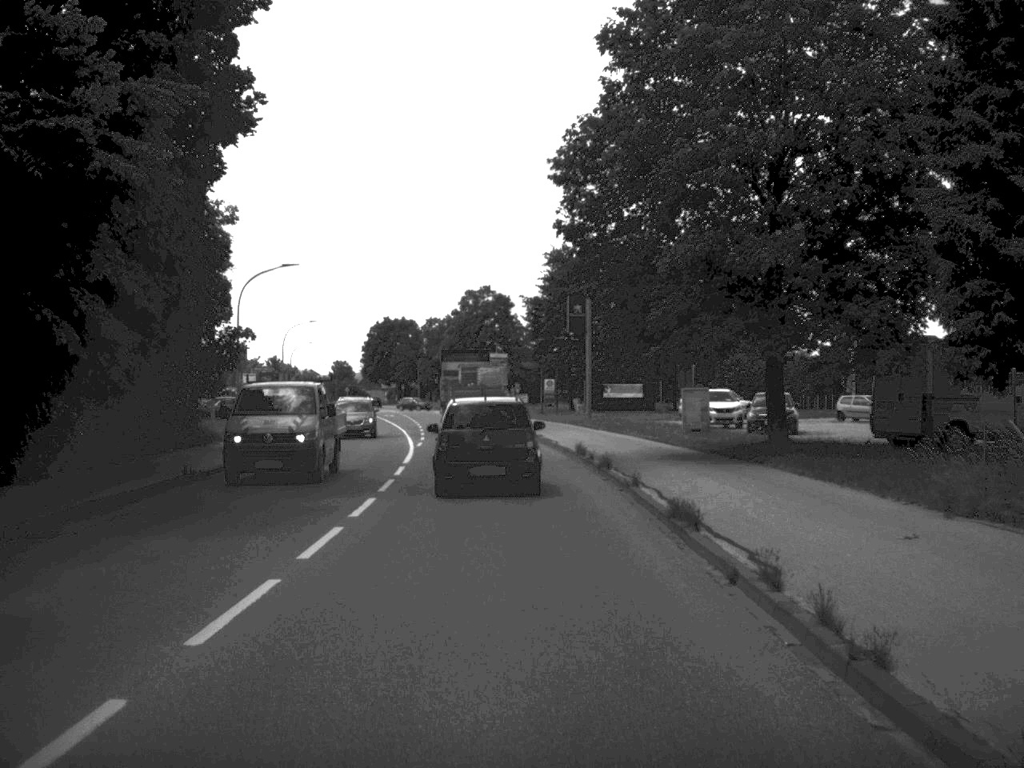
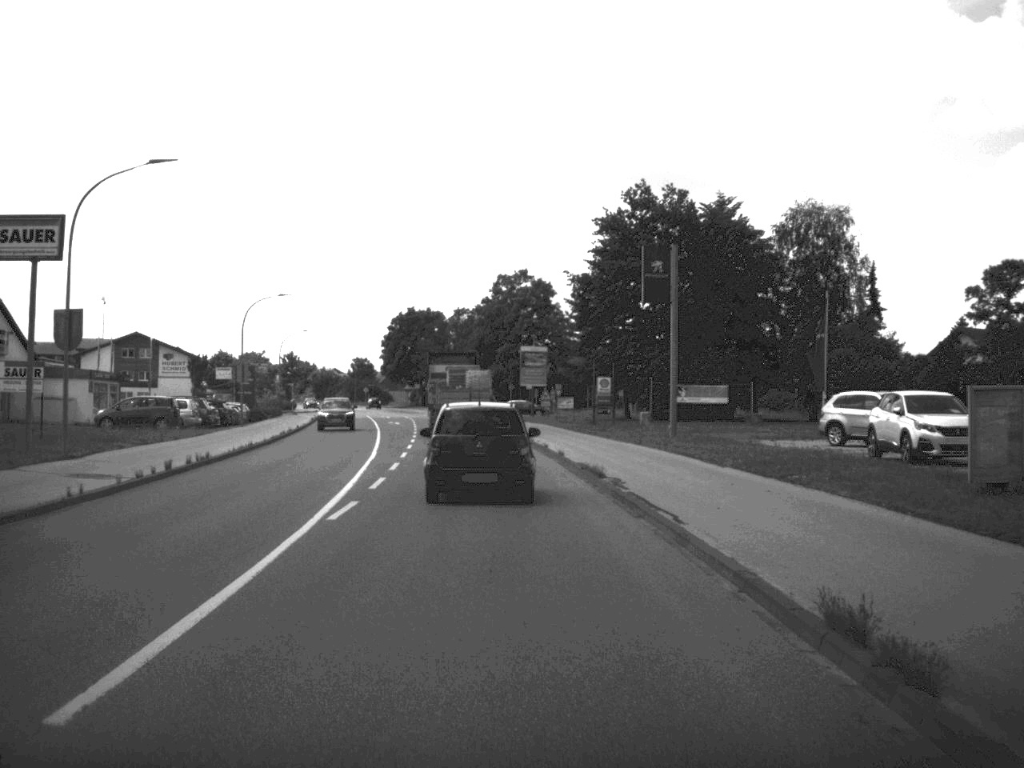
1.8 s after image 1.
(-0.4, +24.2) m; -2°
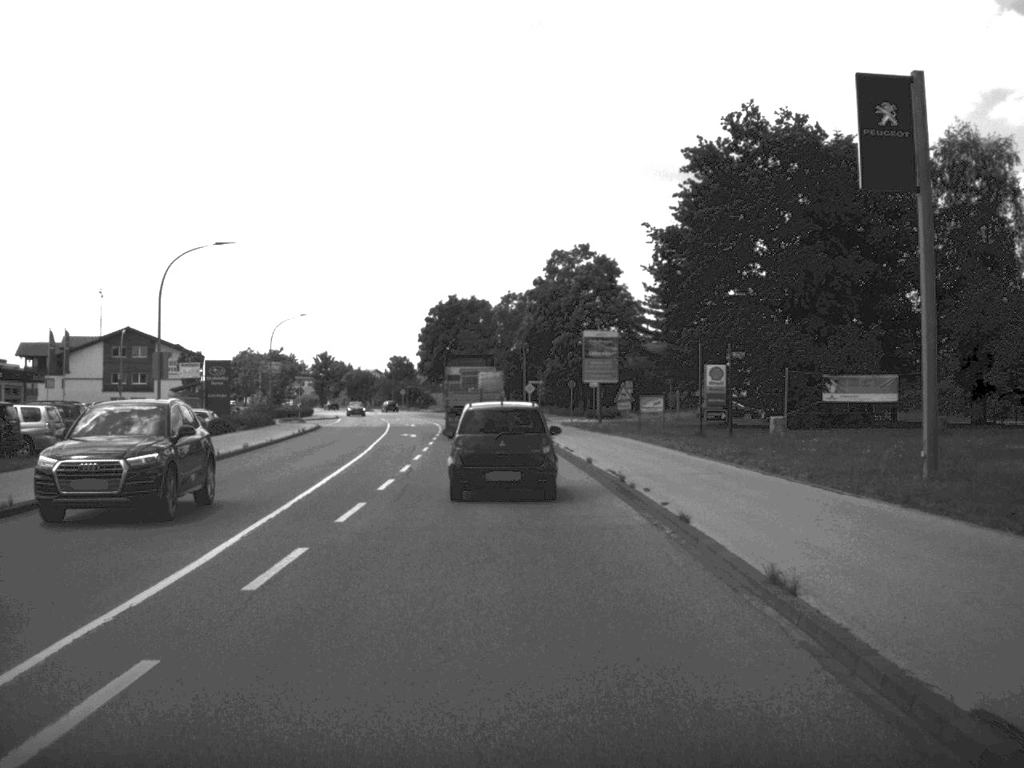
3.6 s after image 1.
(-0.6, +23.8) m; -3°
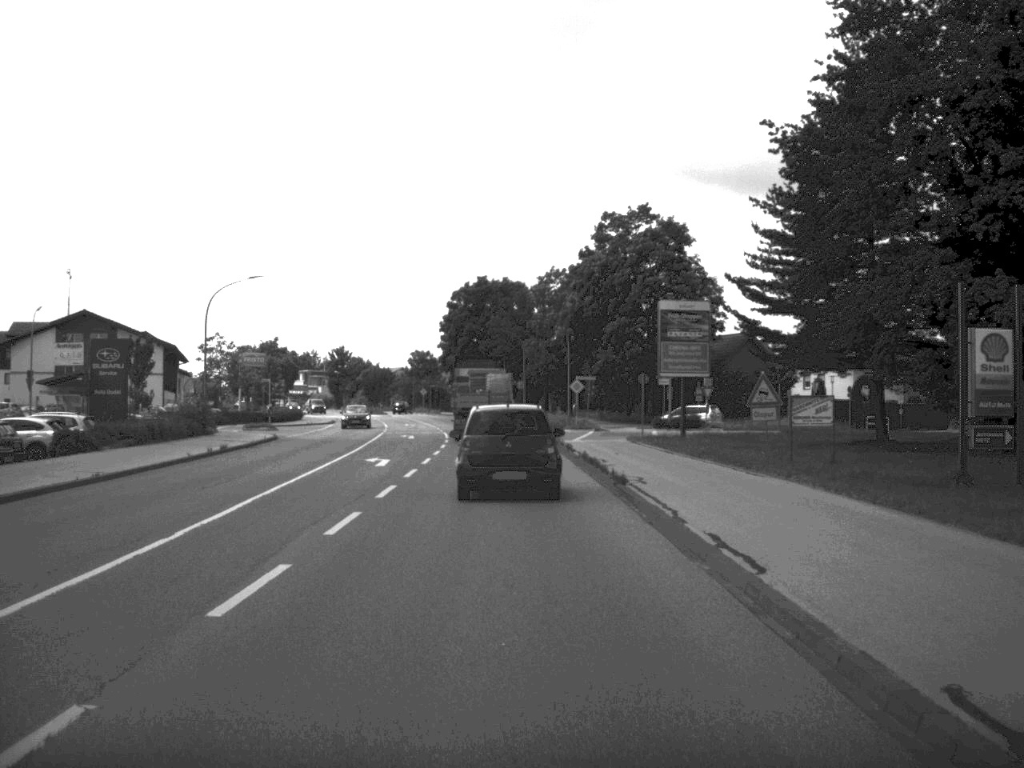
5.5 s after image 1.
(-0.4, +24.8) m; -2°
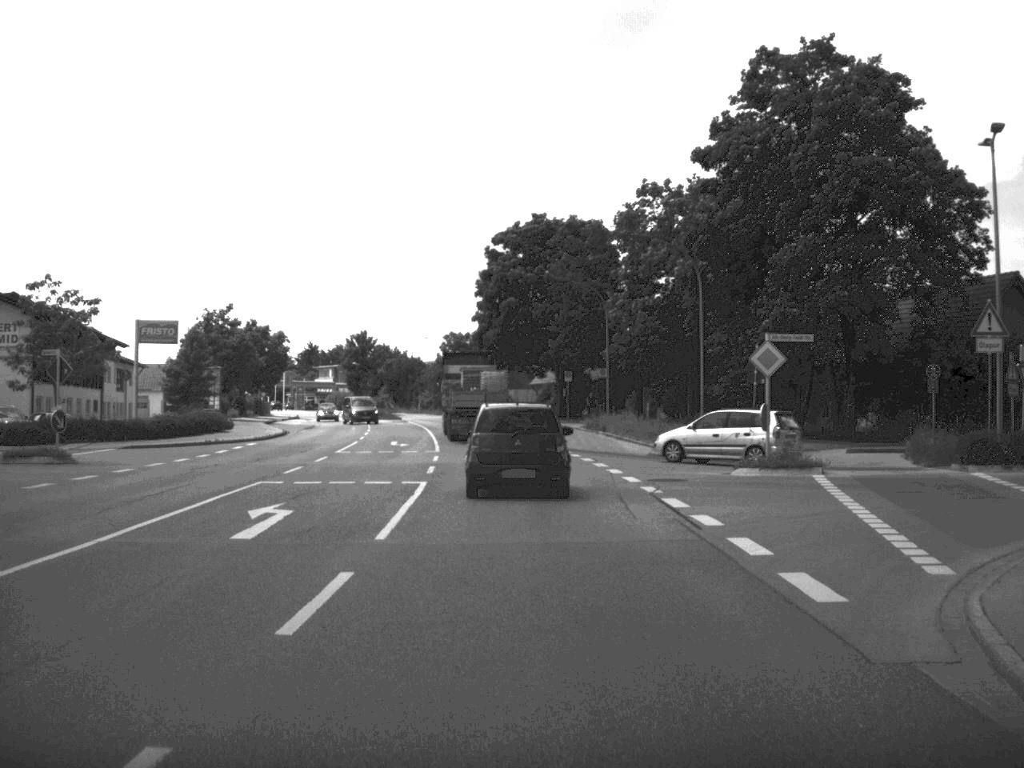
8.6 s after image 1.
(-1.2, +42.1) m; -3°
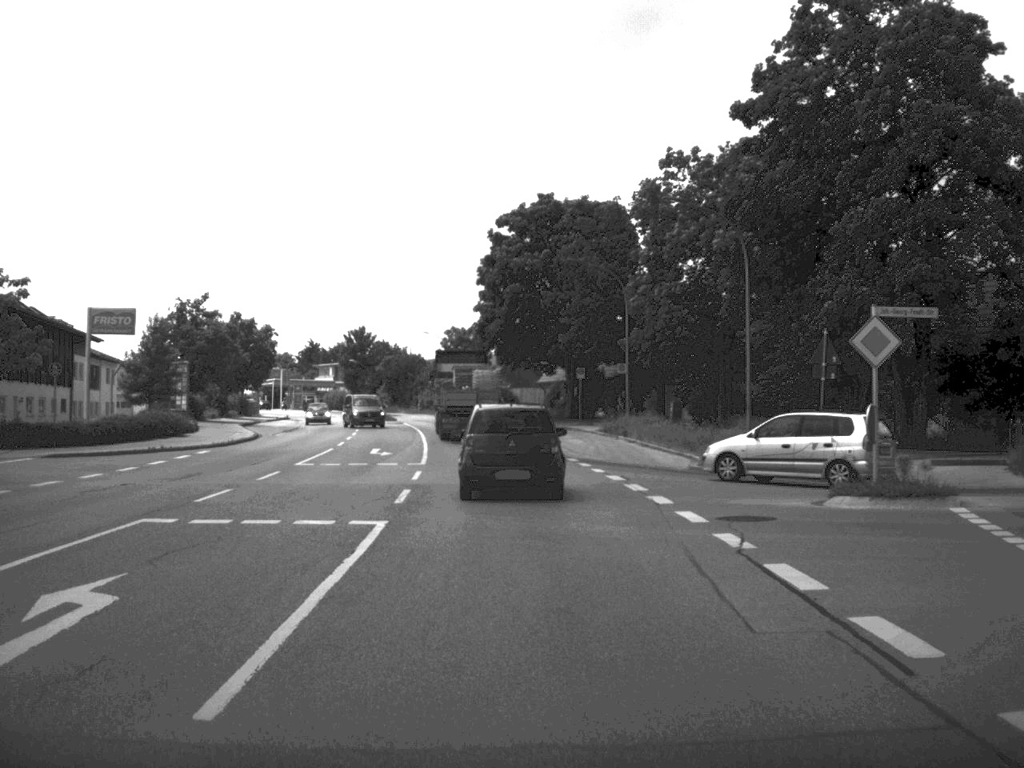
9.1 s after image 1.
(0.0, +8.2) m; 0°
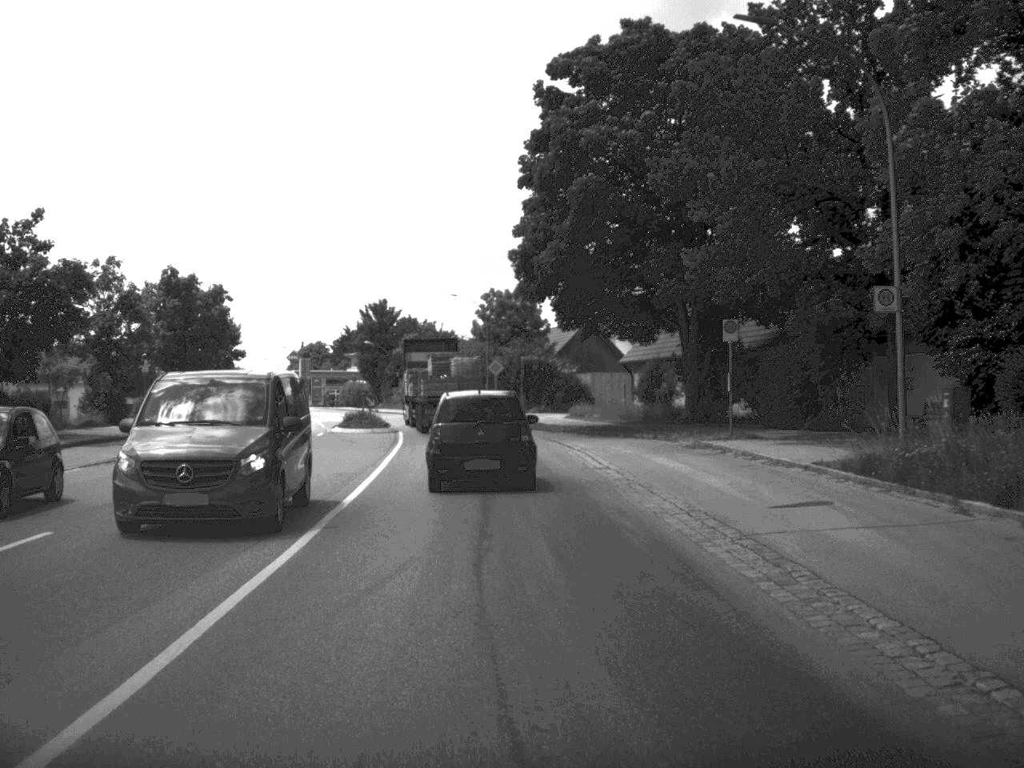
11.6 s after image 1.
(-0.8, +34.1) m; -3°
